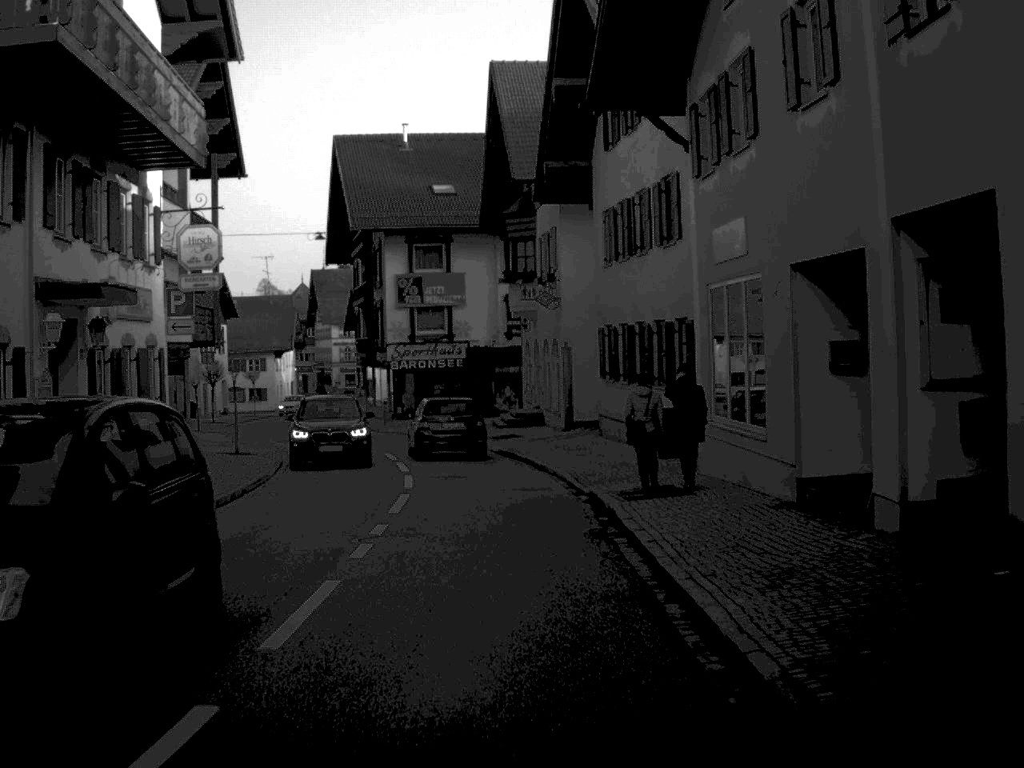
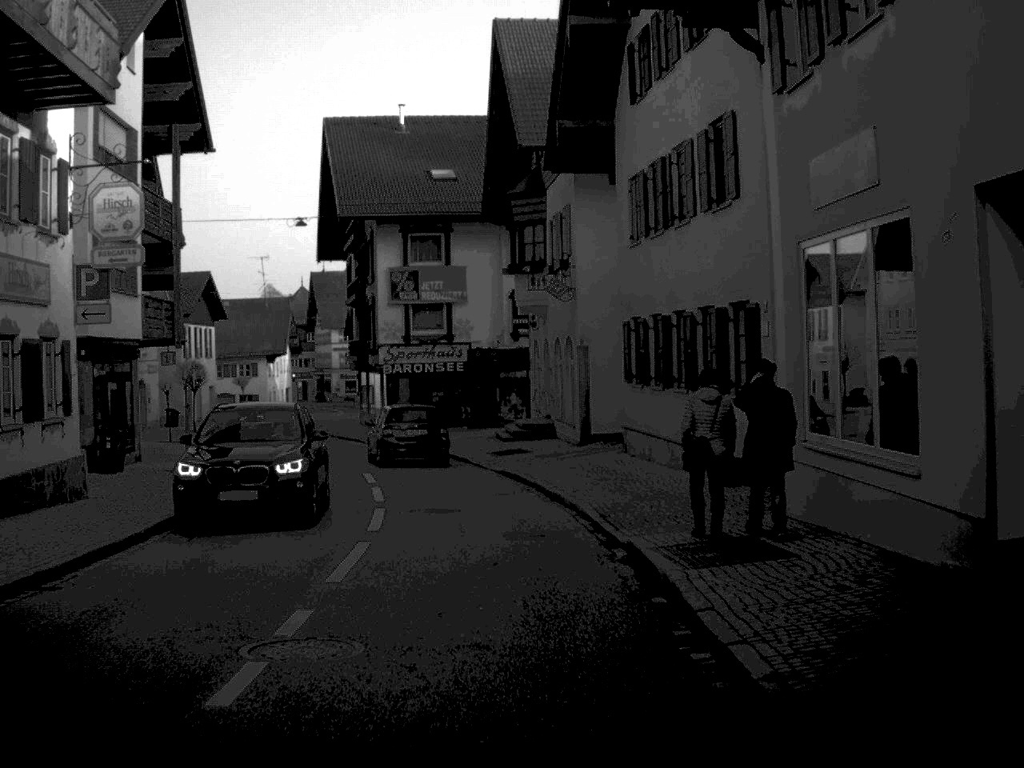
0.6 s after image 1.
(0.0, +5.8) m; 0°
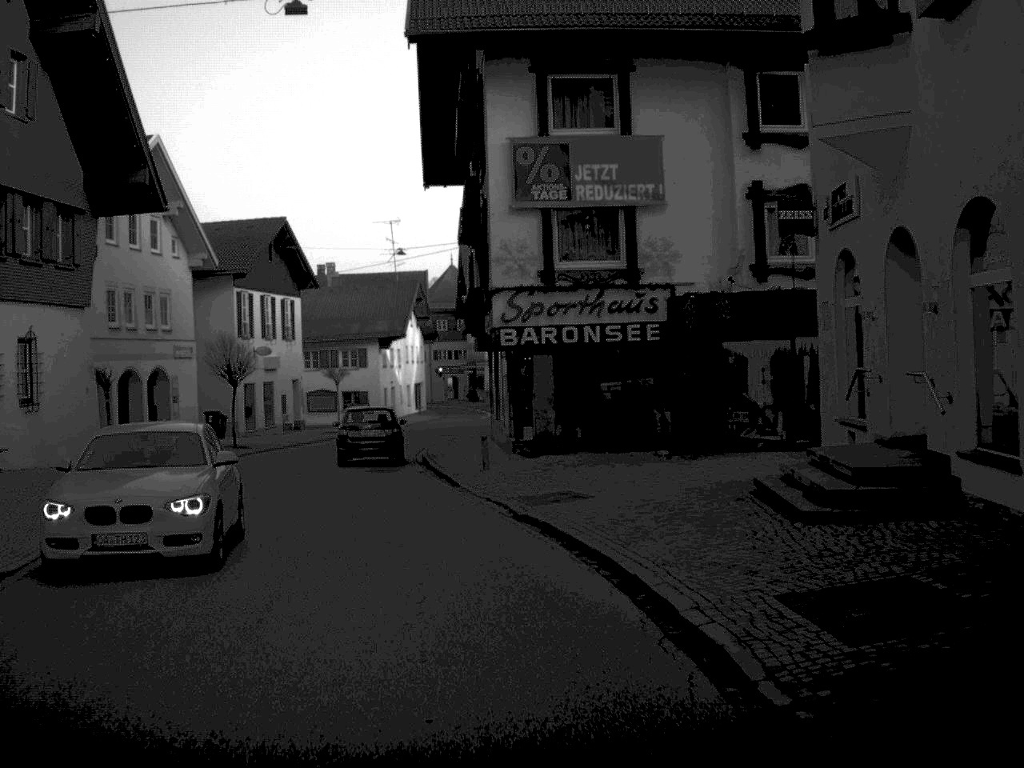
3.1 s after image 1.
(-1.4, +24.4) m; -8°
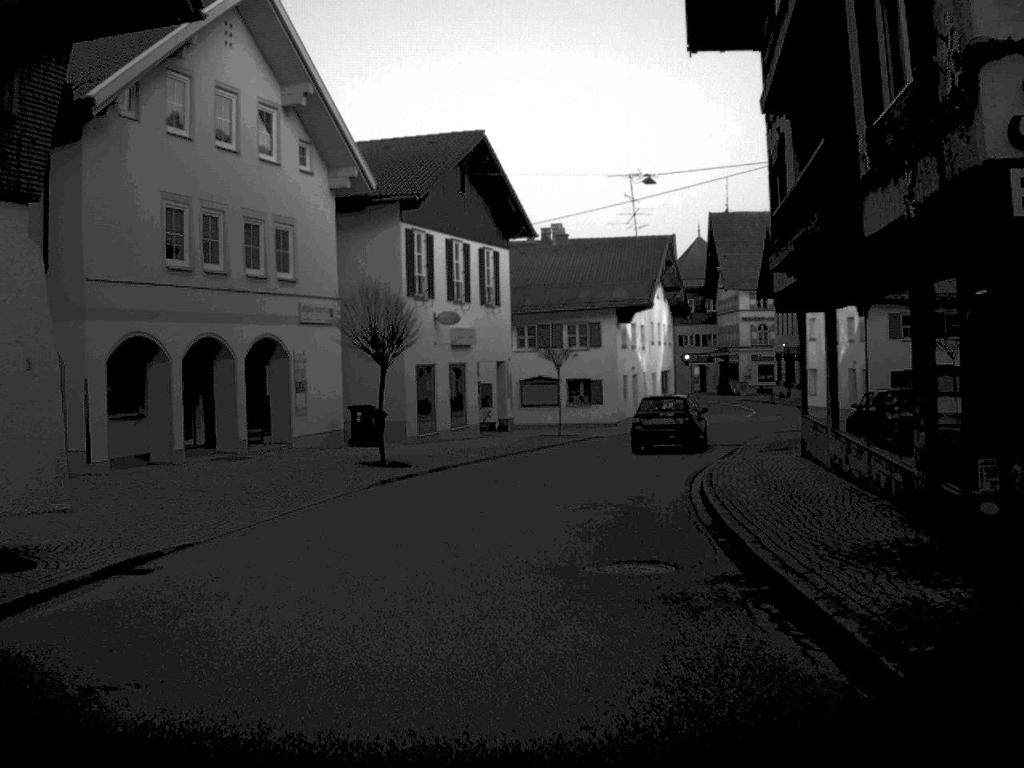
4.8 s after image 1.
(-1.8, +17.1) m; -10°
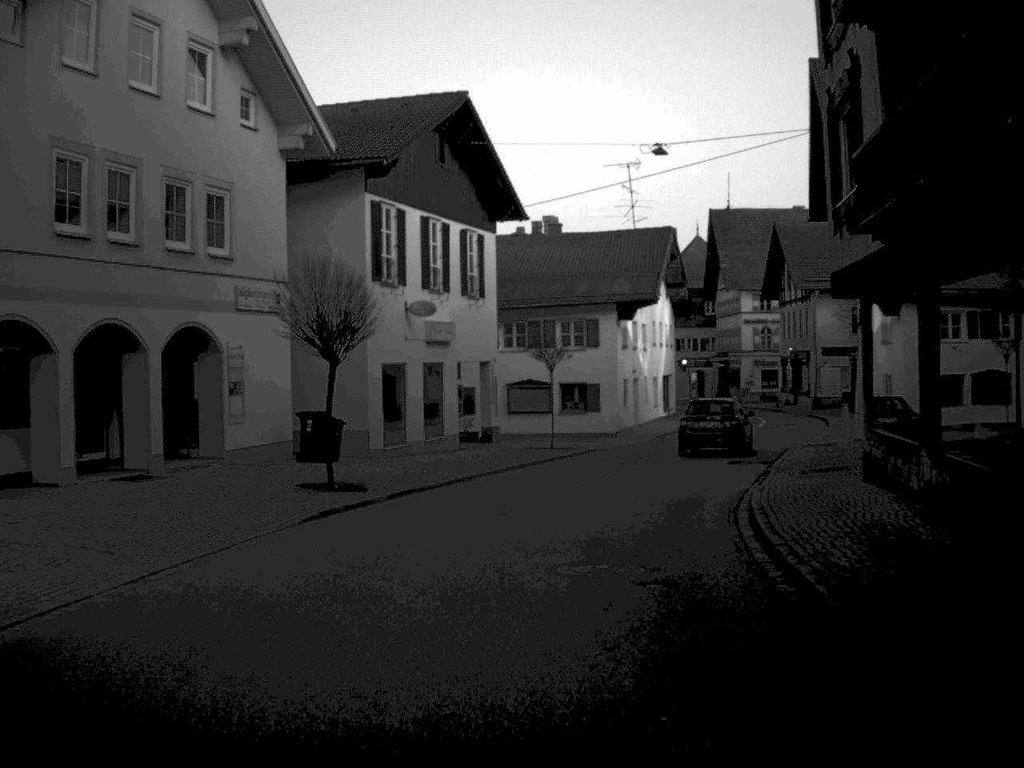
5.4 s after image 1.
(0.0, +5.8) m; +1°
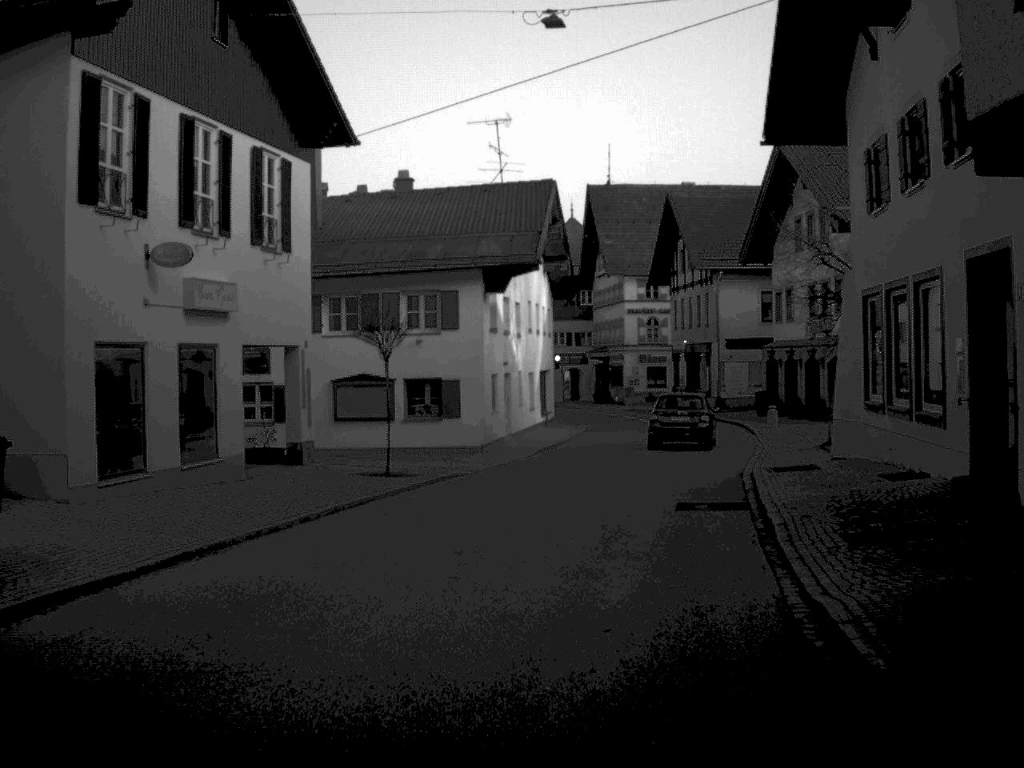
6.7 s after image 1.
(+0.6, +12.0) m; +6°
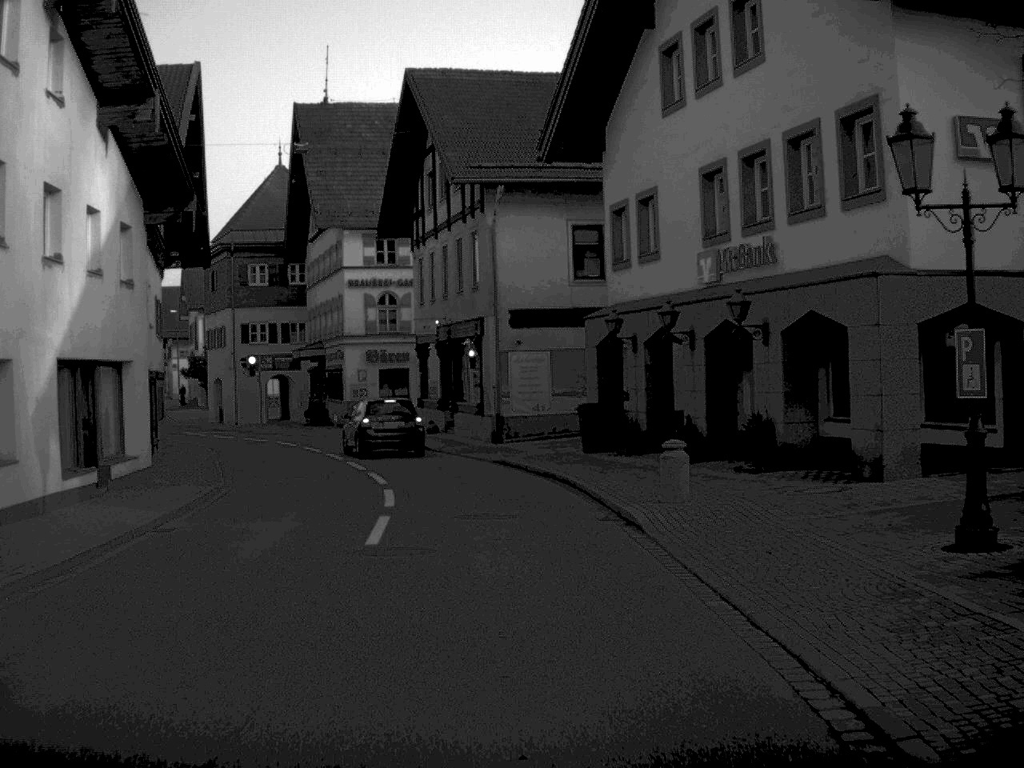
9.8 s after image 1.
(+3.3, +28.0) m; +11°
